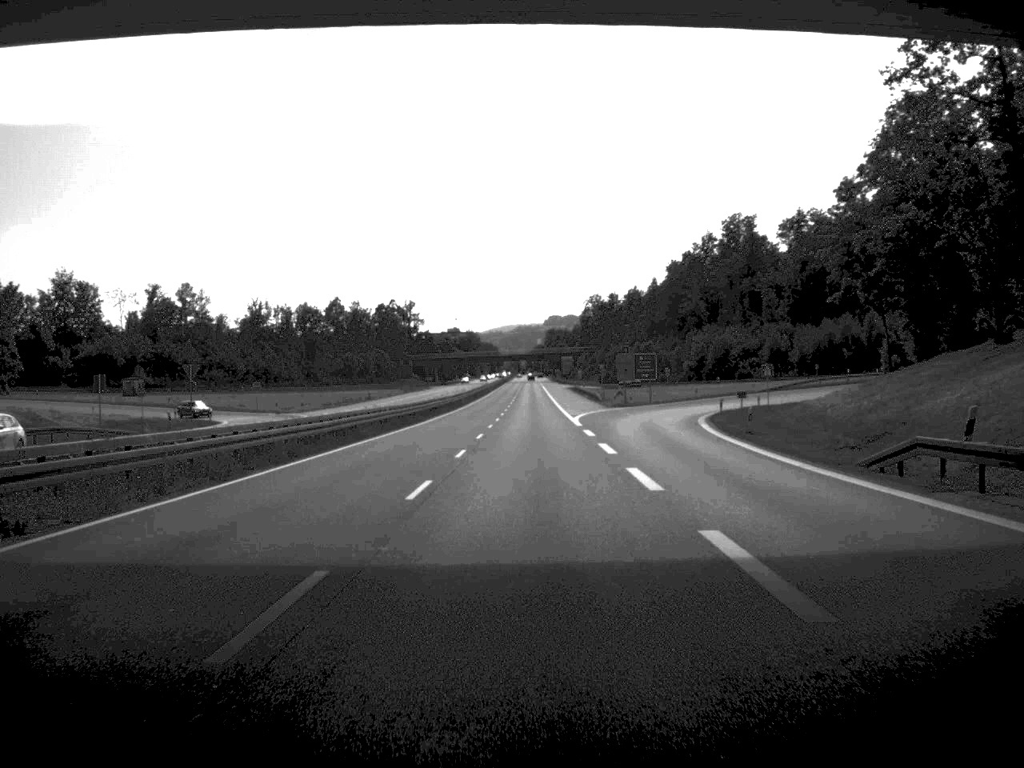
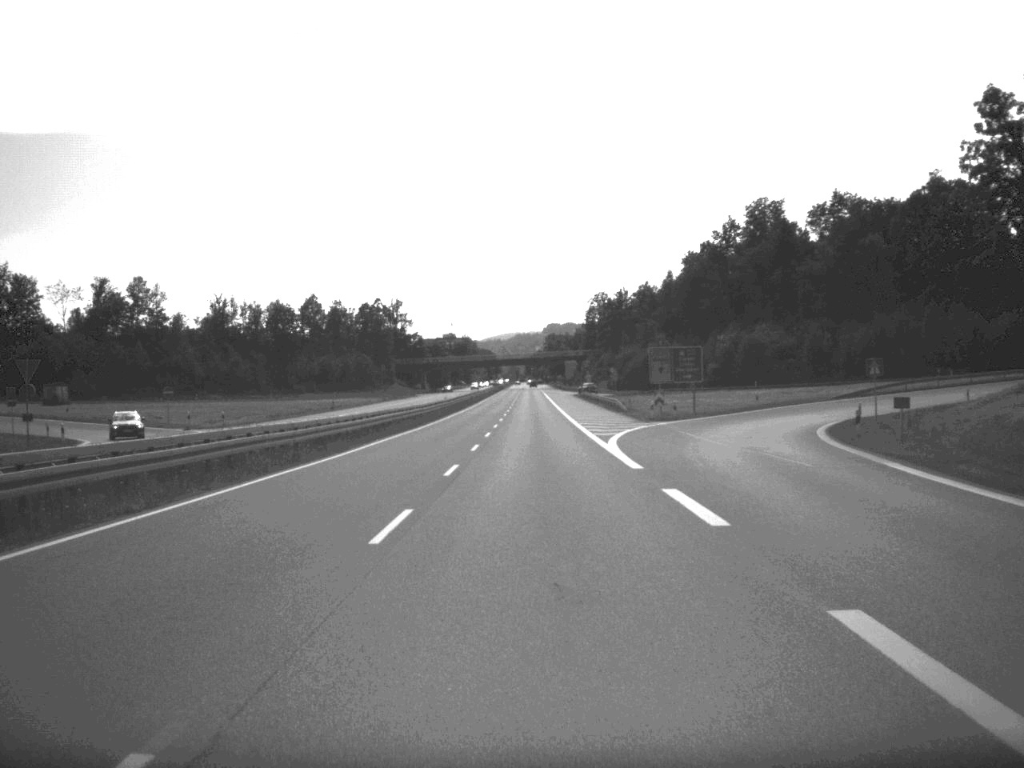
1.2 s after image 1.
(0.0, +28.8) m; 0°
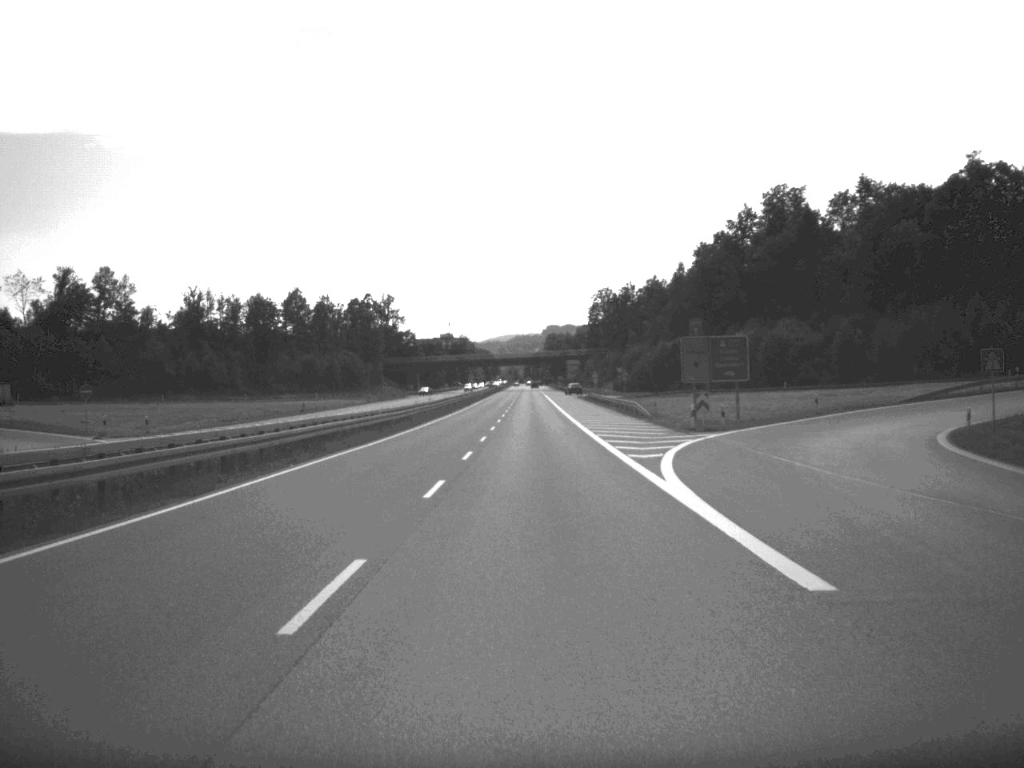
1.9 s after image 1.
(0.0, +16.6) m; 0°
